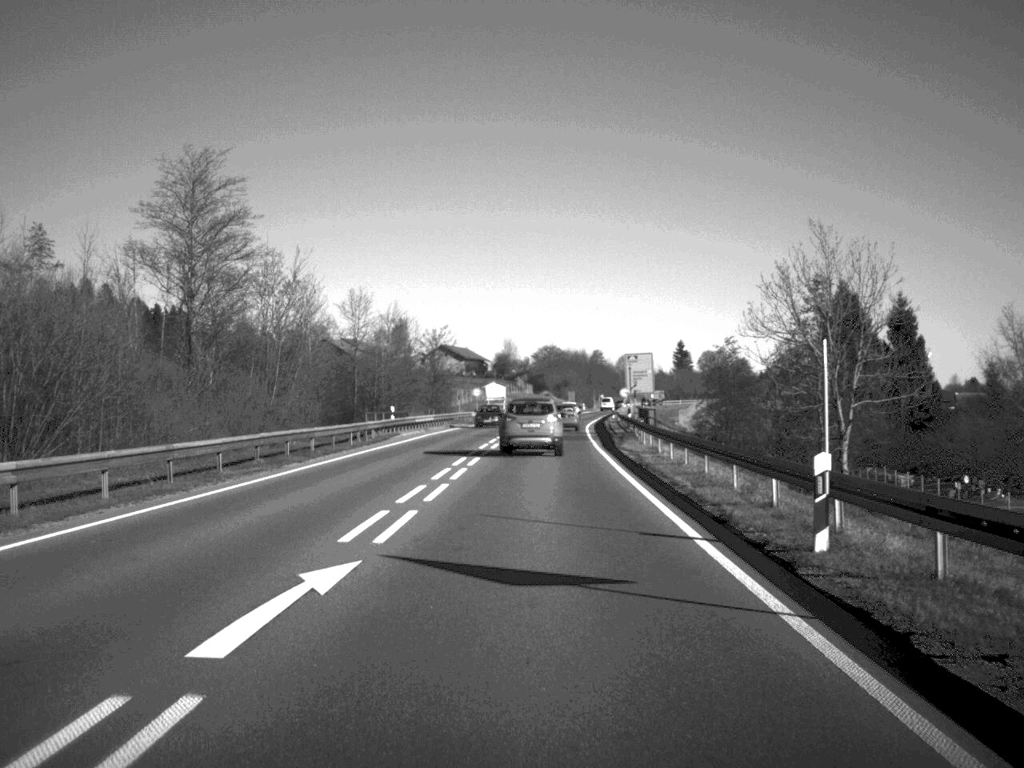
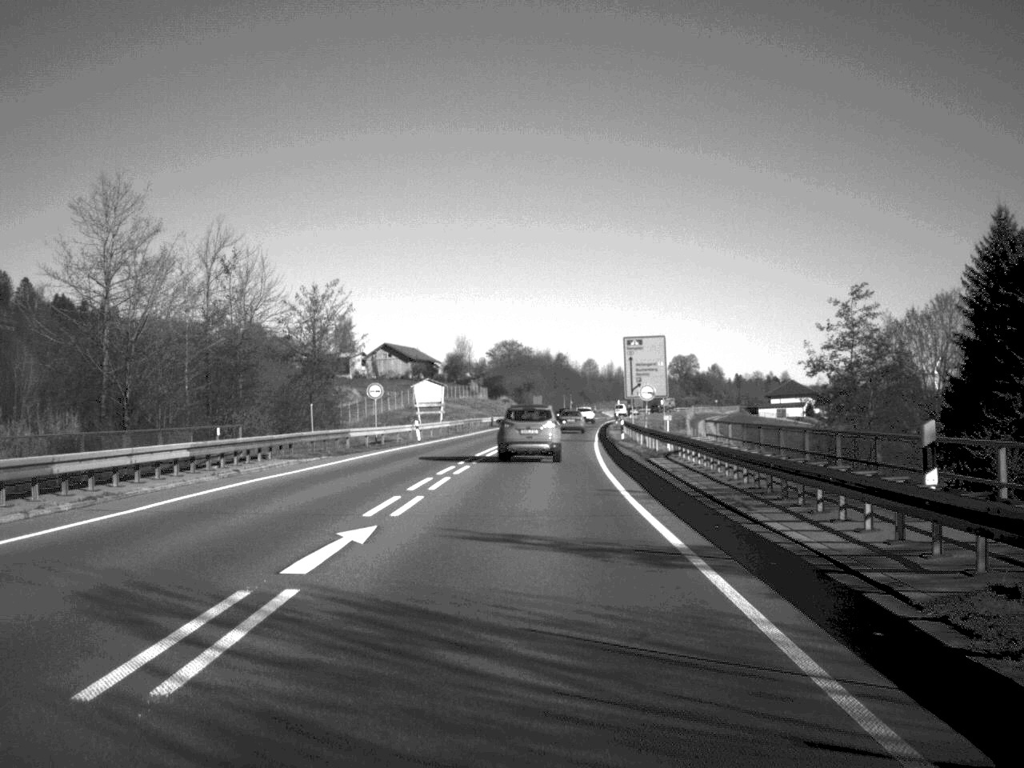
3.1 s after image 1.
(+0.8, +49.5) m; +2°
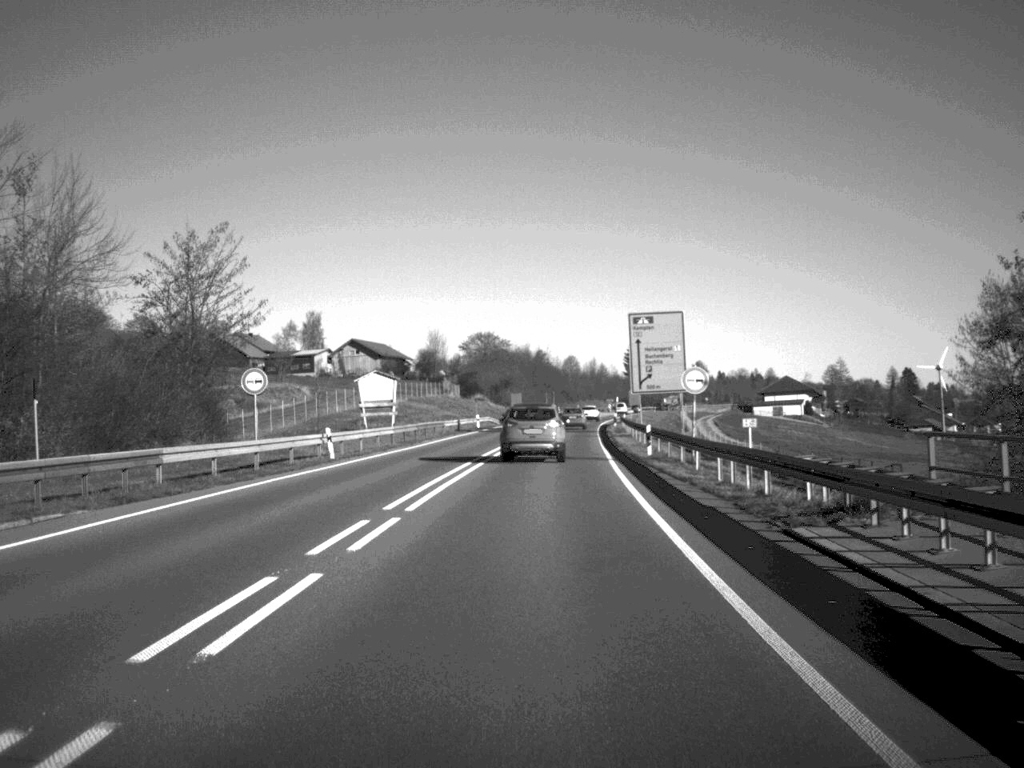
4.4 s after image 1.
(+0.2, +22.7) m; +1°
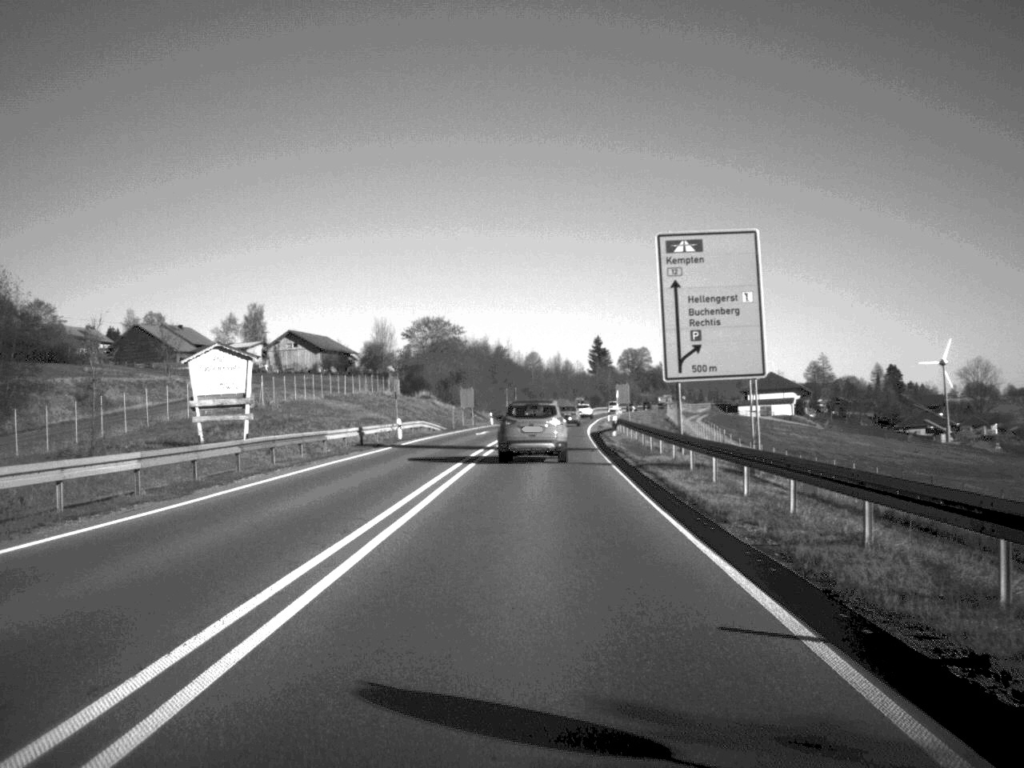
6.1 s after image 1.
(+0.5, +33.4) m; +2°
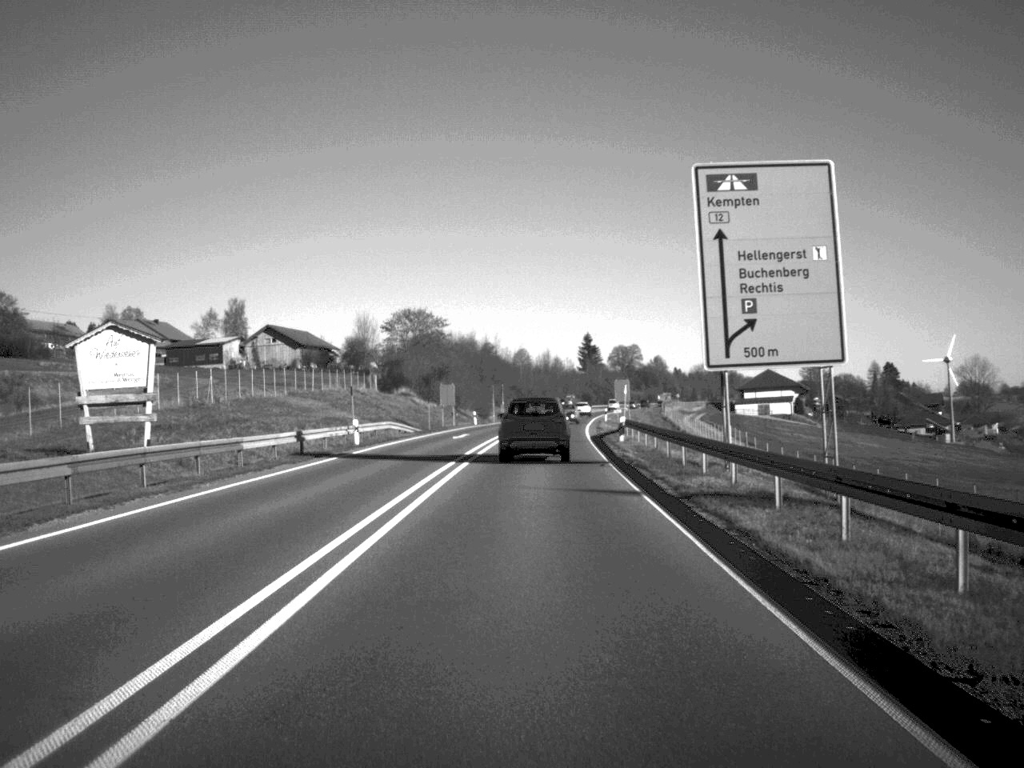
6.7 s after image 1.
(+0.1, +11.2) m; 0°
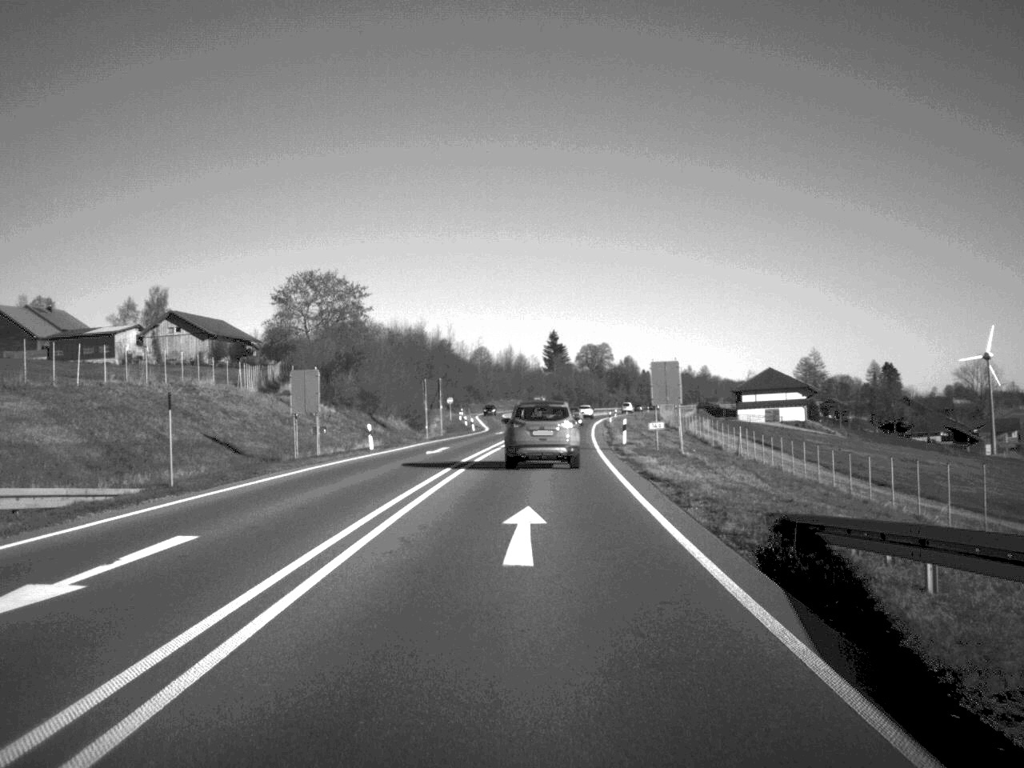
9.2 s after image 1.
(+0.7, +47.6) m; +2°
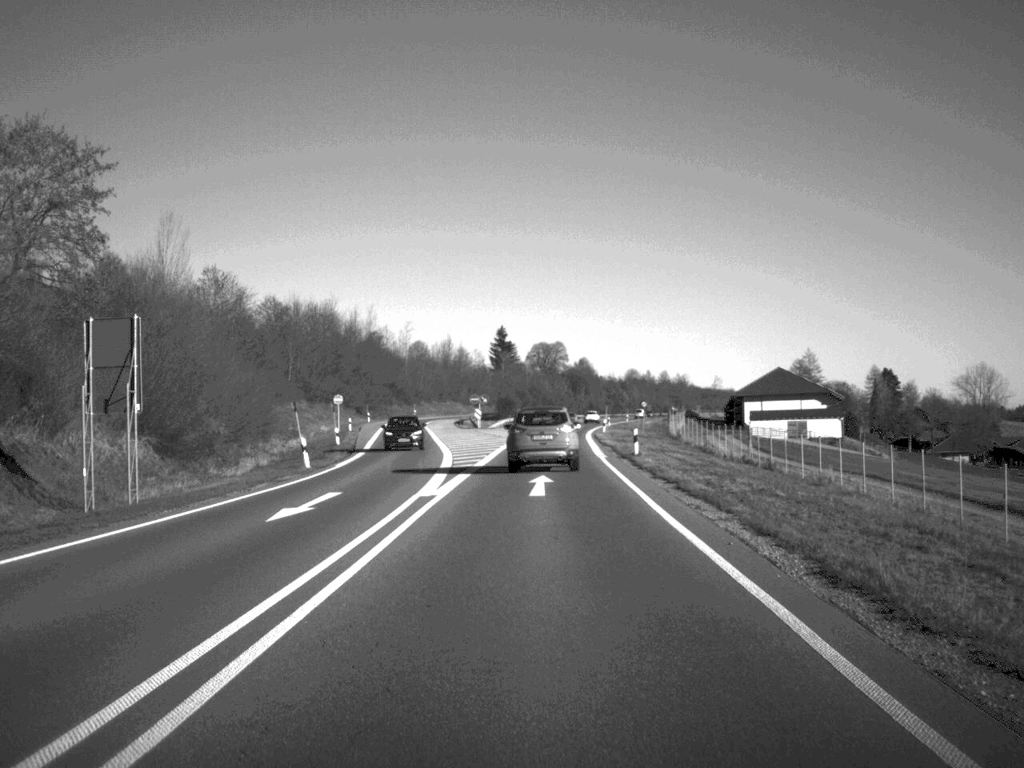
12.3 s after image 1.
(+1.2, +59.8) m; +2°
